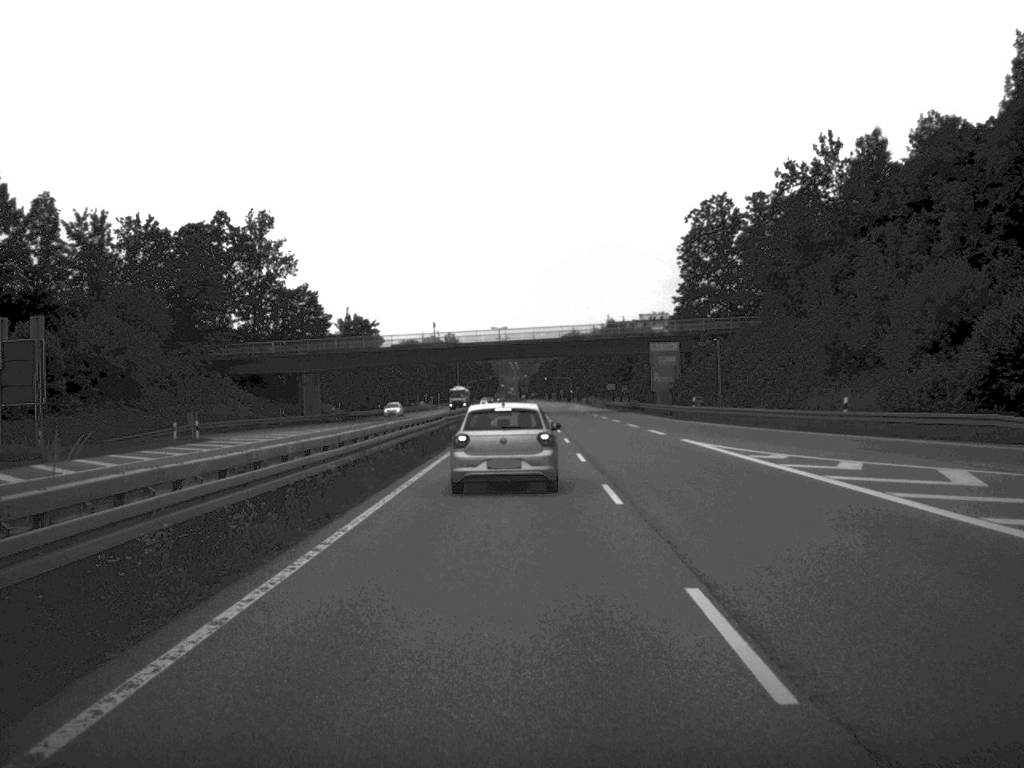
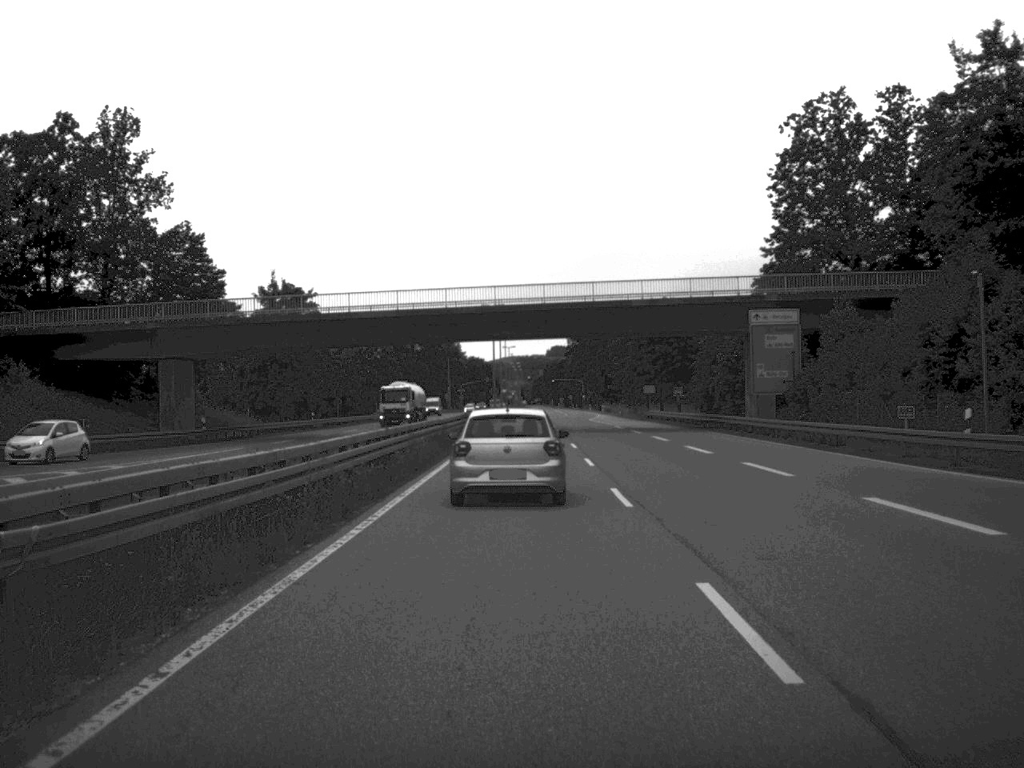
(-0.1, +46.1) m; 0°
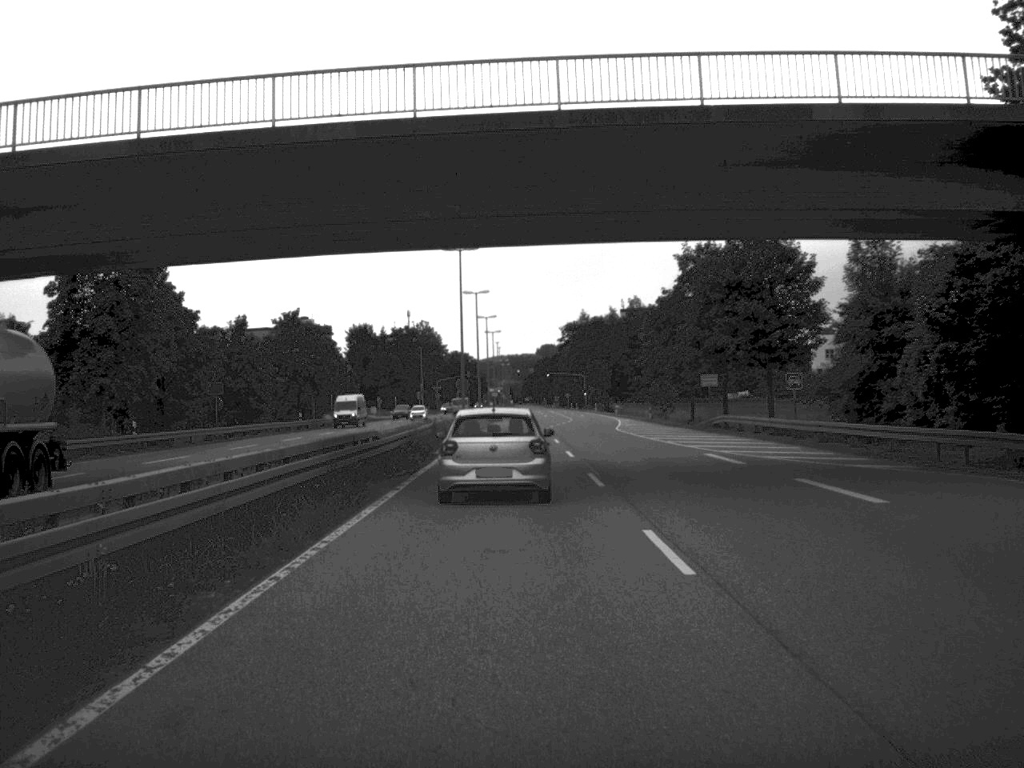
(+0.1, +42.4) m; 0°
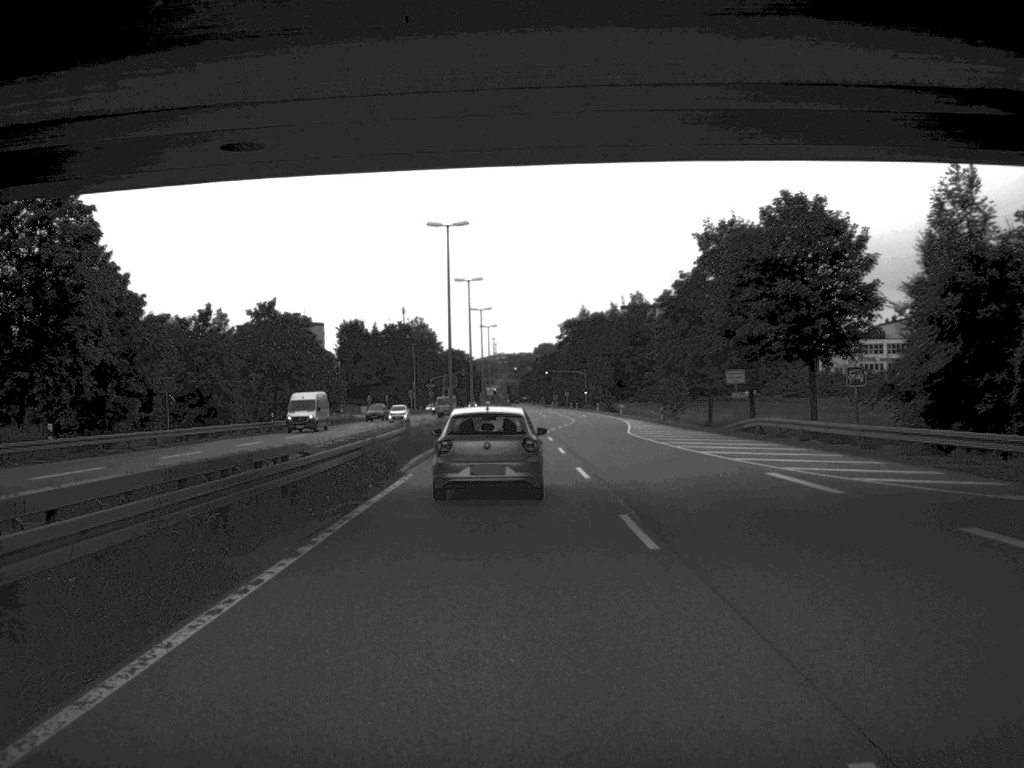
(0.0, +9.7) m; 0°
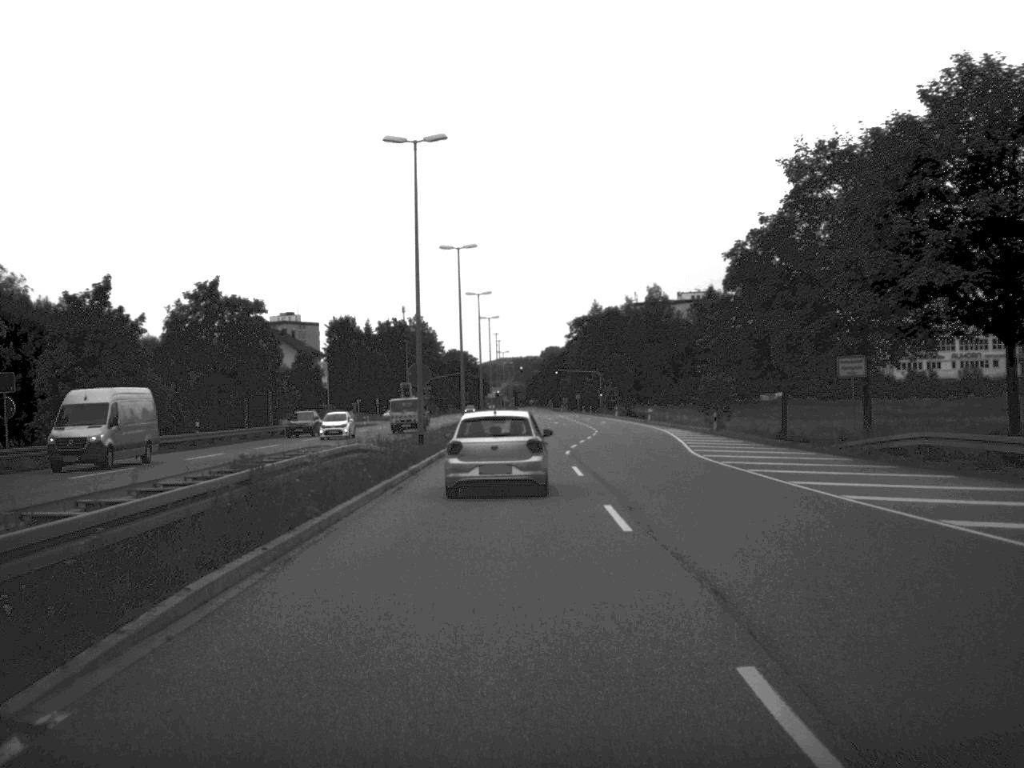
(-0.1, +21.3) m; 0°
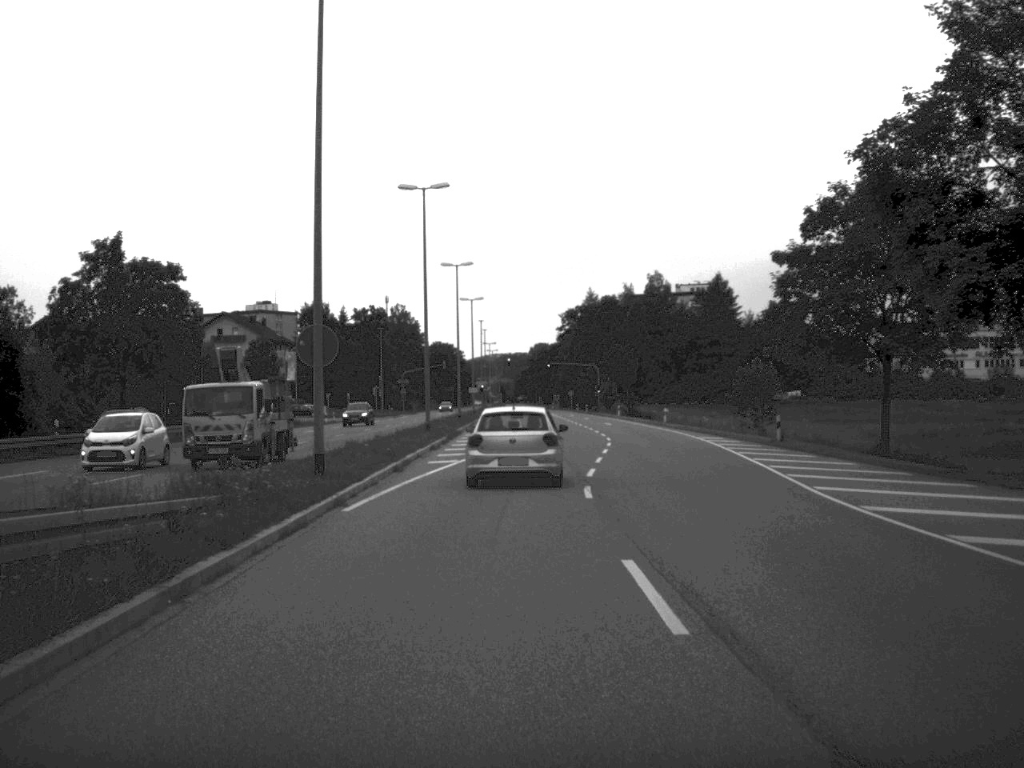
(+0.1, +18.6) m; 0°
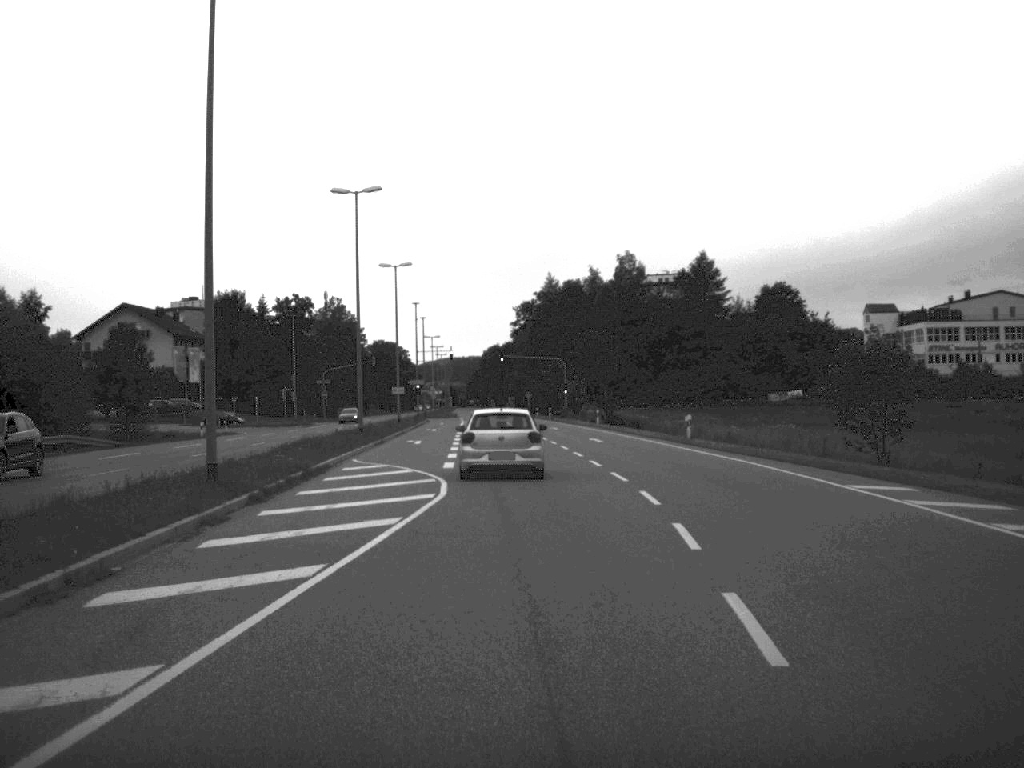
(+0.5, +30.1) m; +2°
